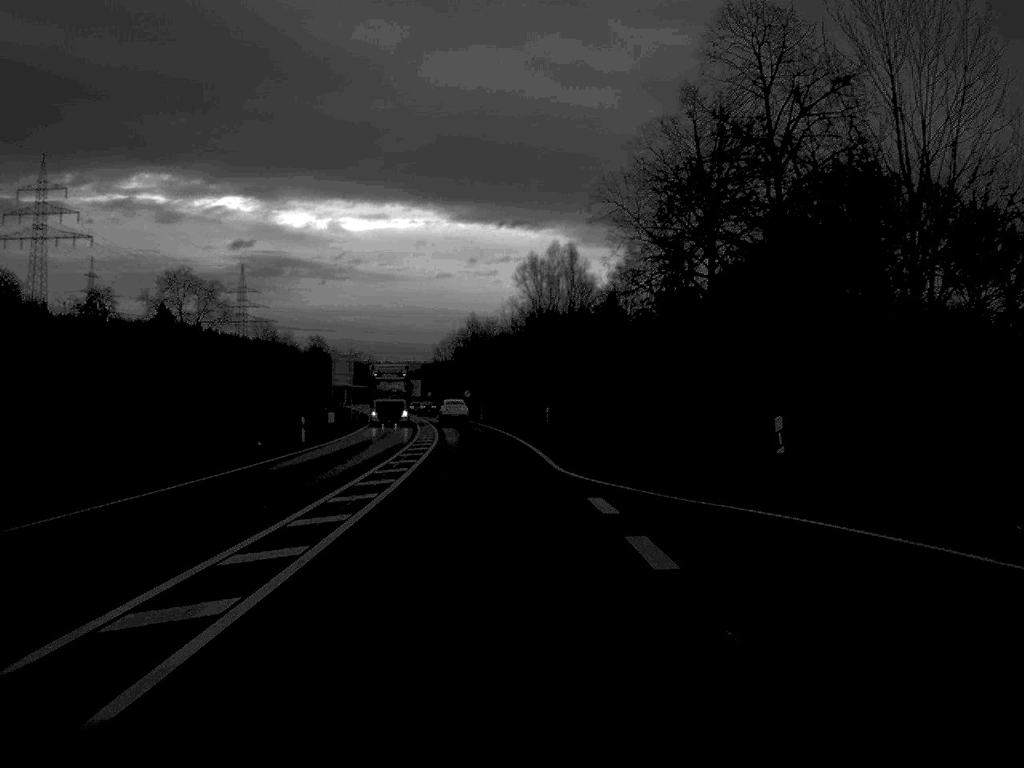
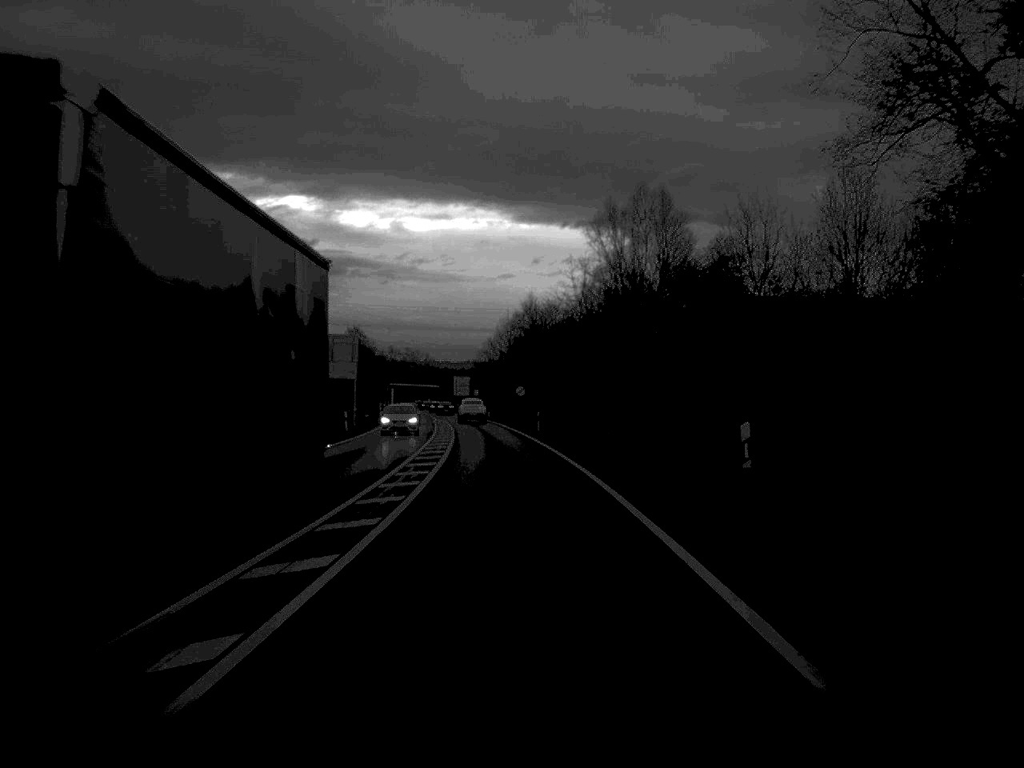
(-1.0, +35.3) m; -3°
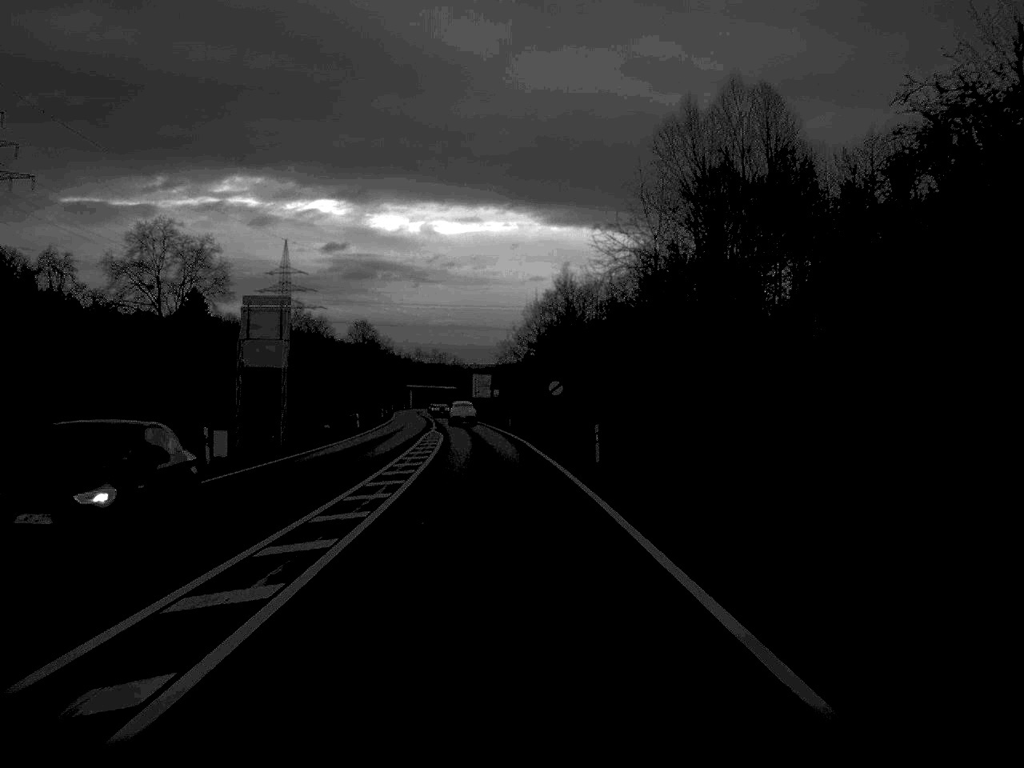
(-0.3, +33.0) m; -1°
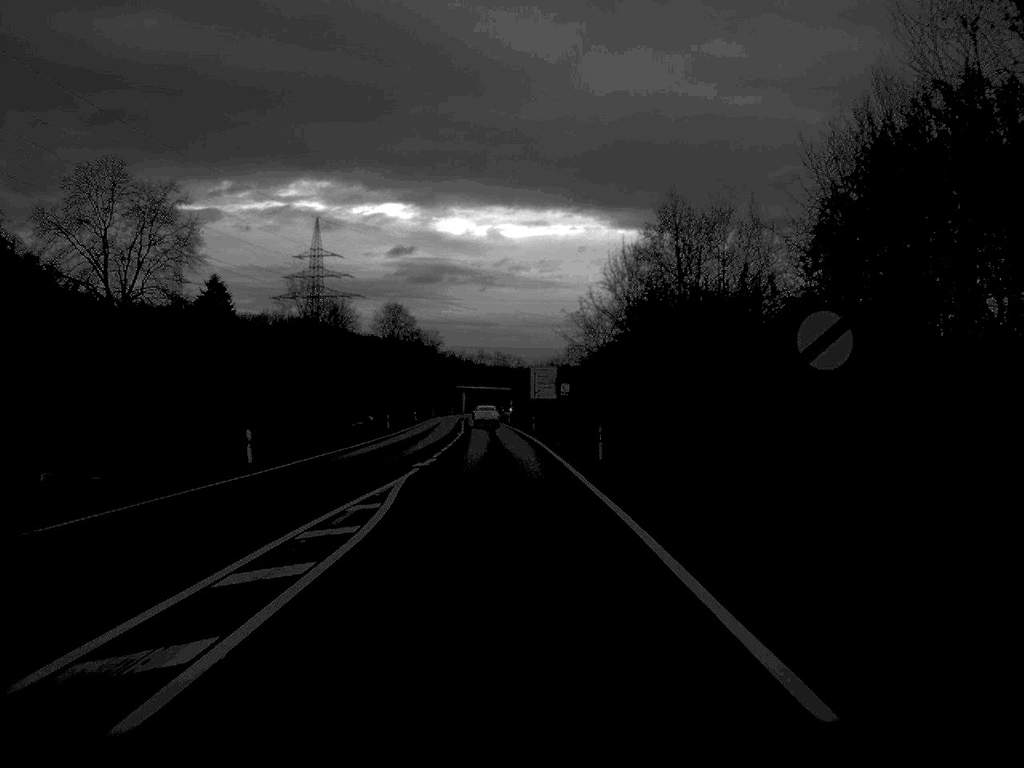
(-1.2, +46.6) m; -3°
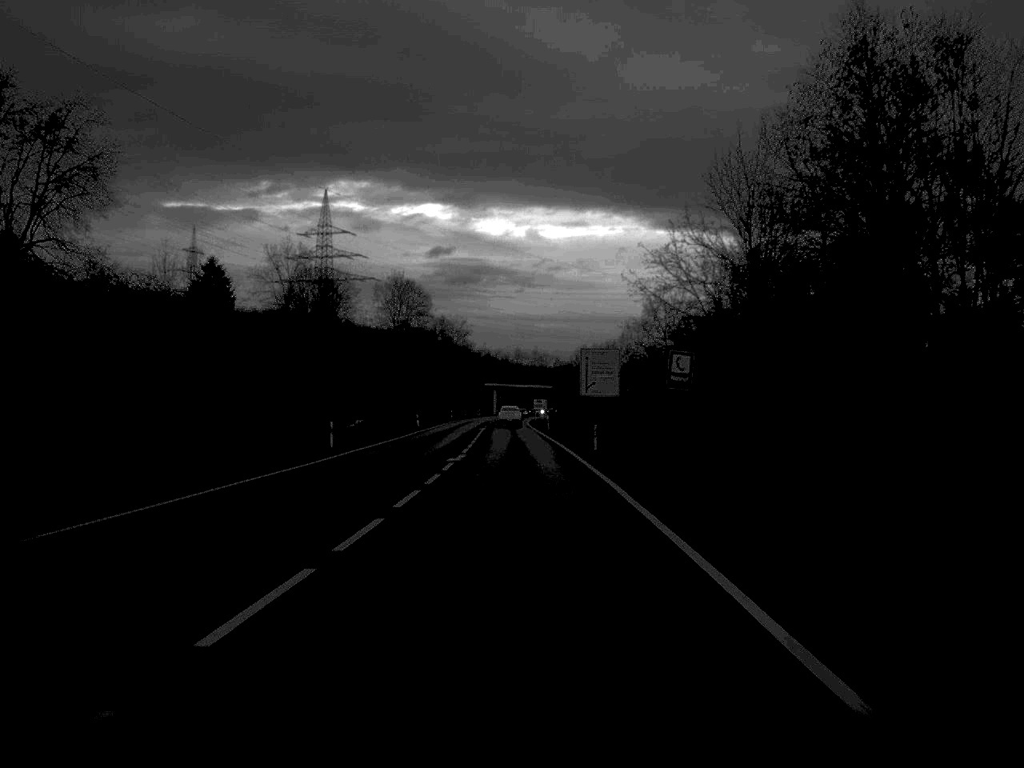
(-0.6, +38.2) m; -2°
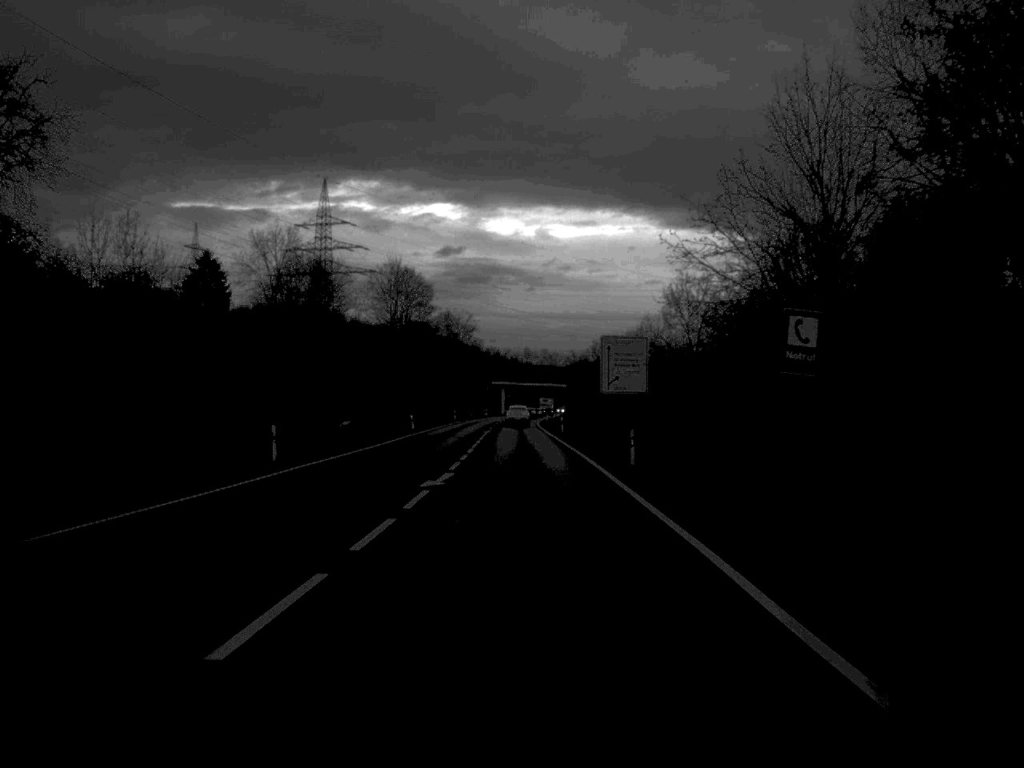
(0.0, +12.5) m; 0°
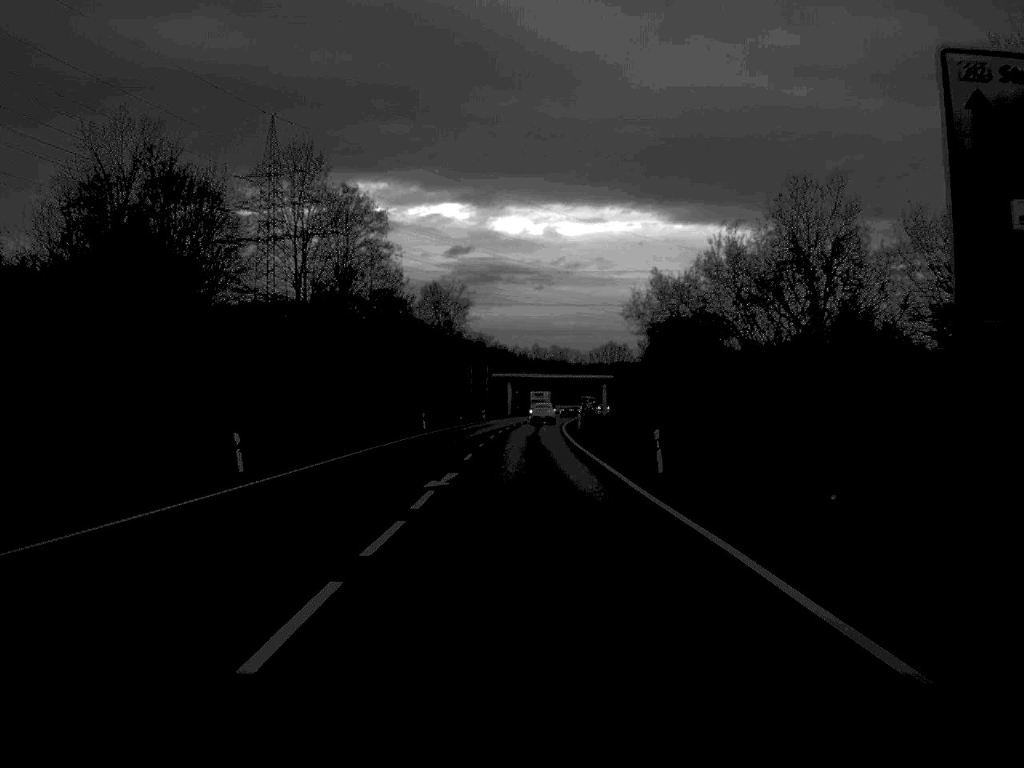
(-0.4, +54.4) m; 0°
